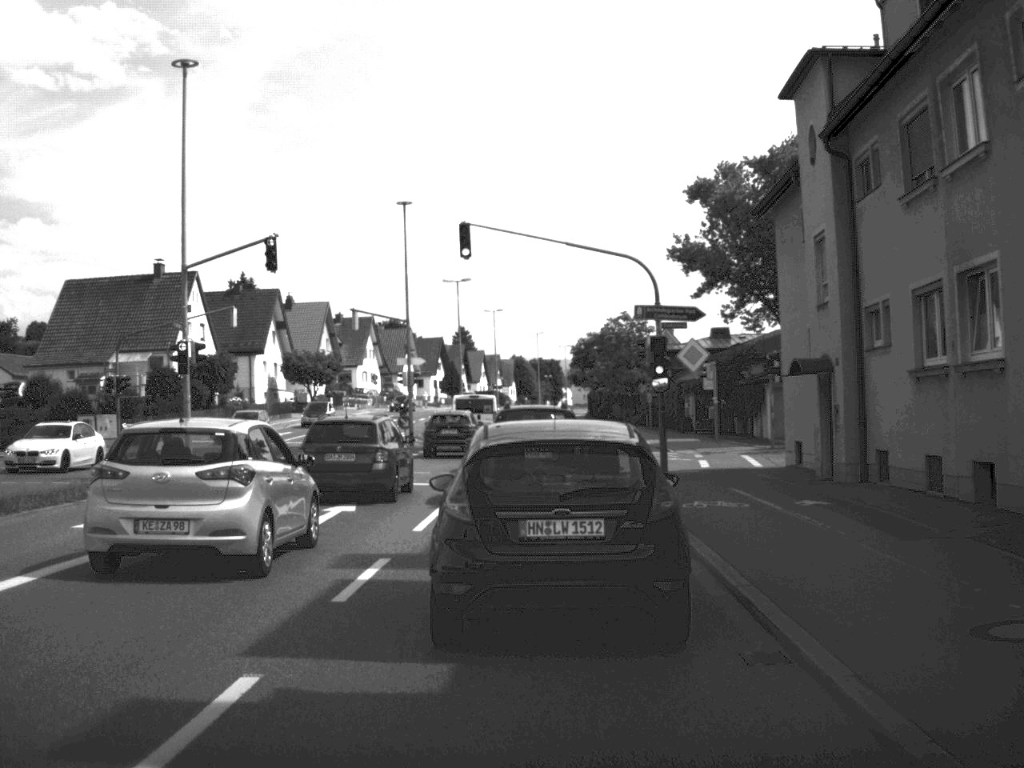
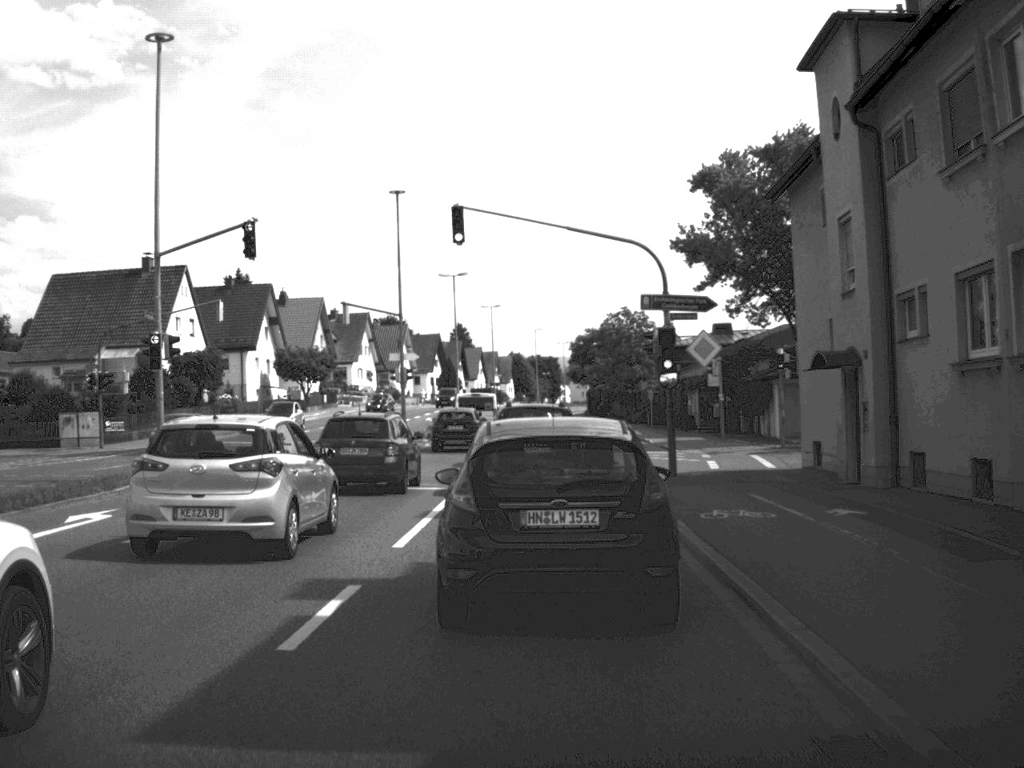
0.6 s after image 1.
(0.0, +2.1) m; 0°
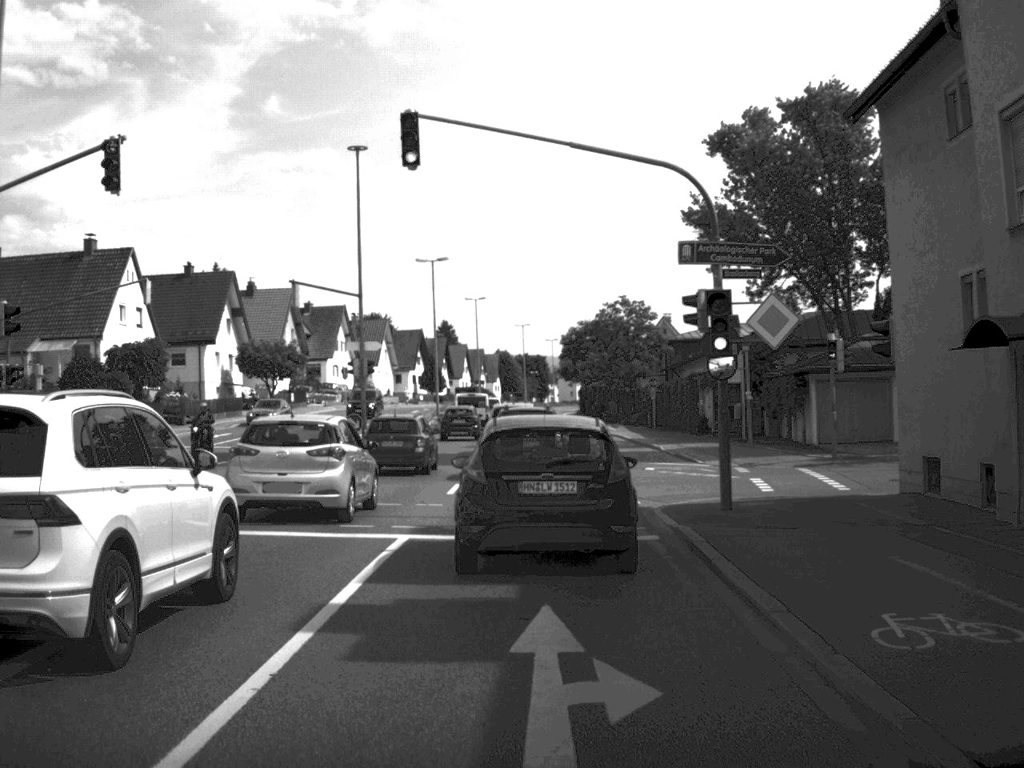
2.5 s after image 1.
(0.0, +8.8) m; +1°
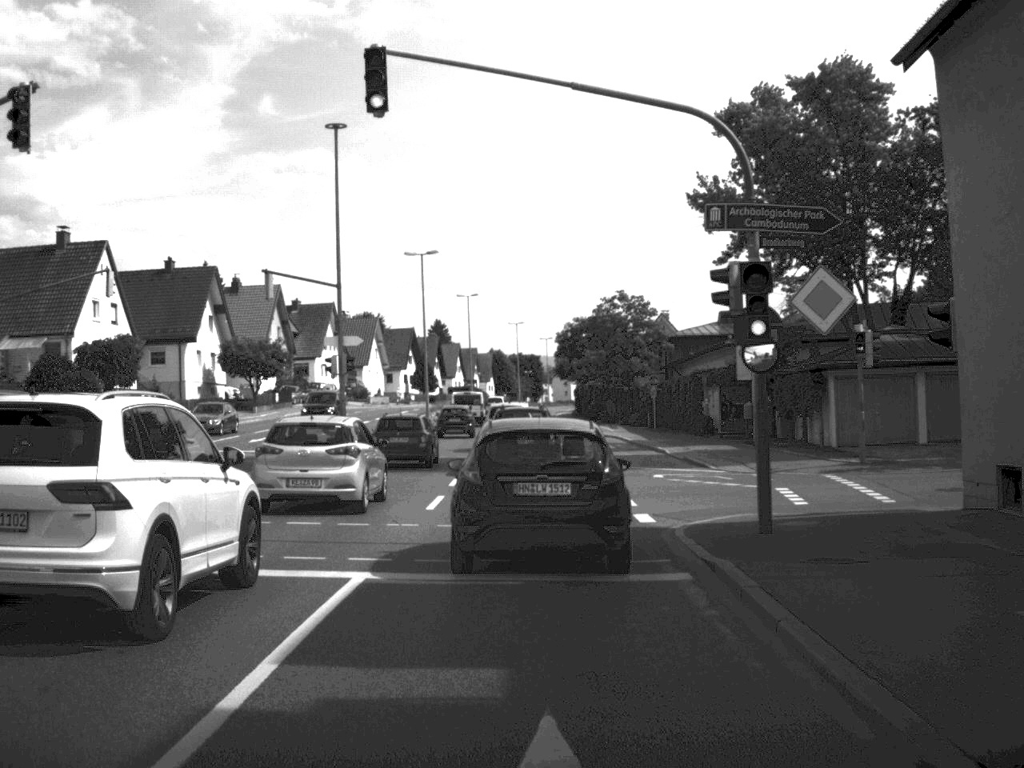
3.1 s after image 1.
(0.0, +3.5) m; 0°
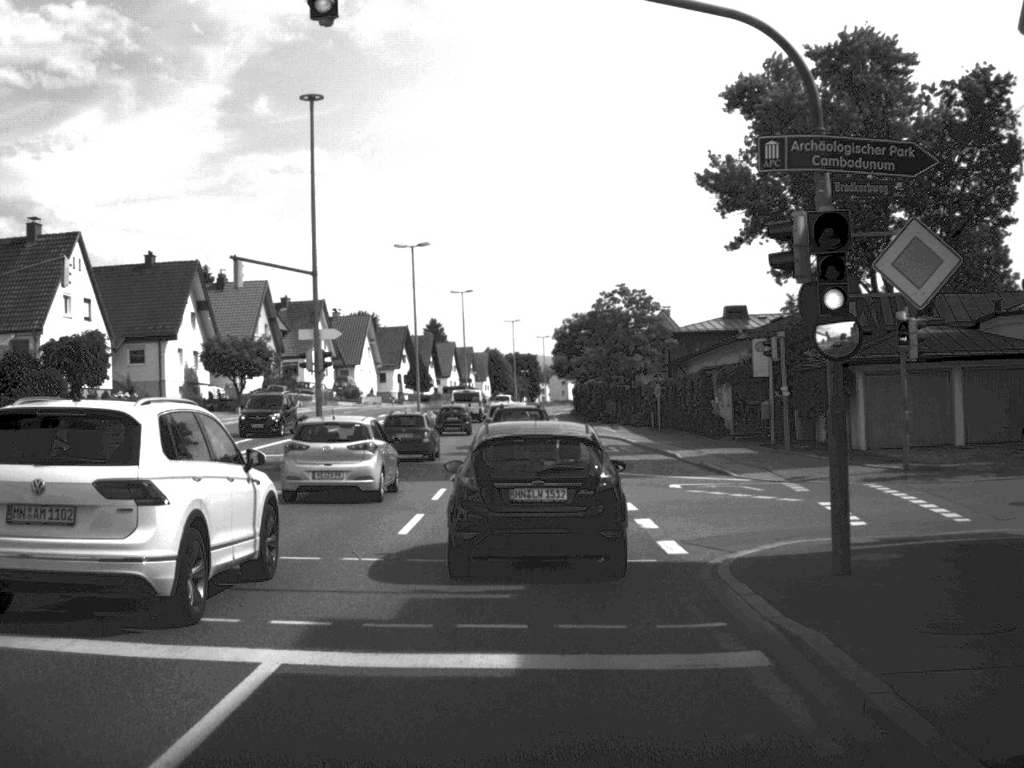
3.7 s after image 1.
(0.0, +3.8) m; 0°
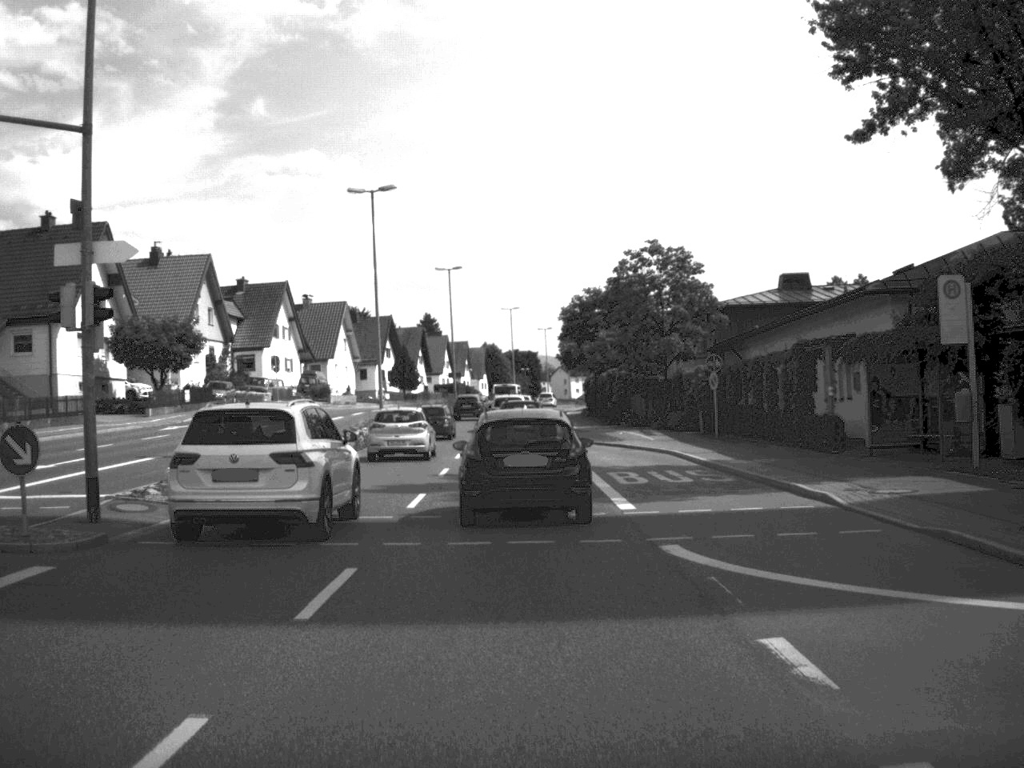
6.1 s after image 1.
(0.0, +18.8) m; 0°
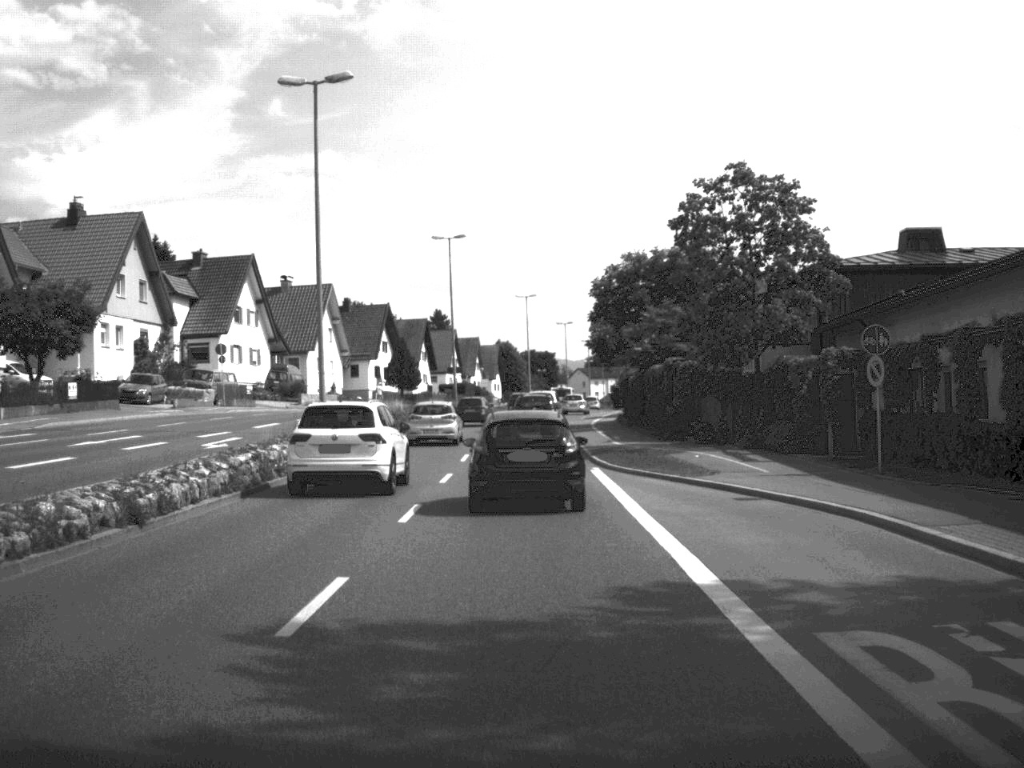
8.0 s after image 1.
(-0.1, +19.0) m; -1°
